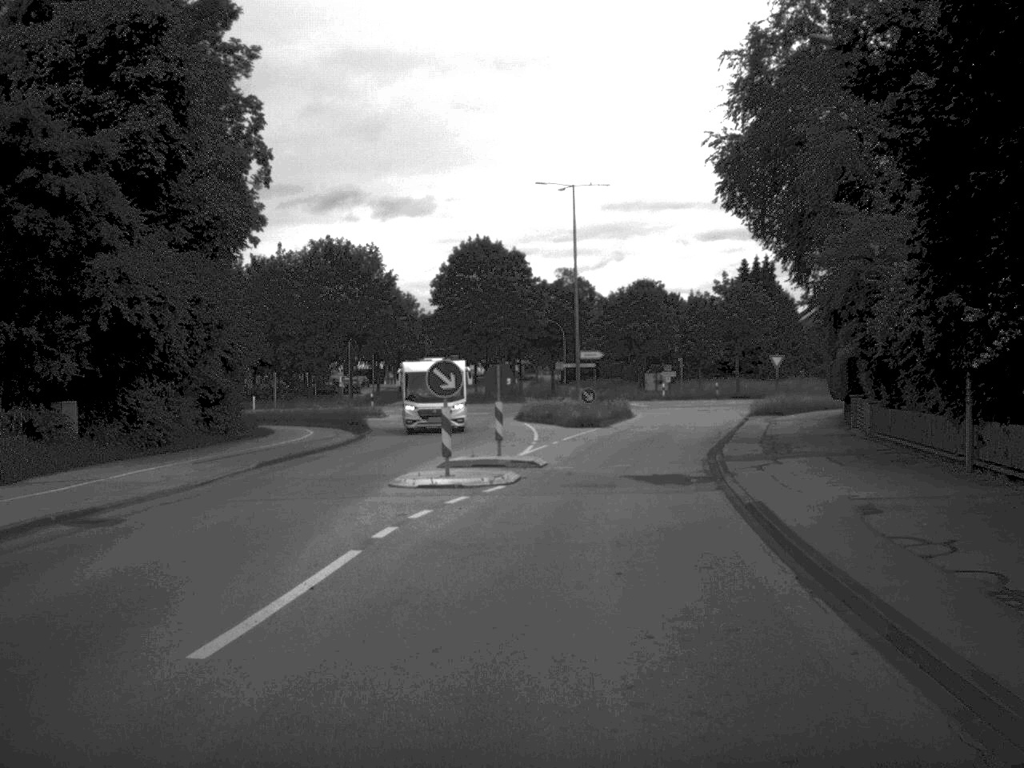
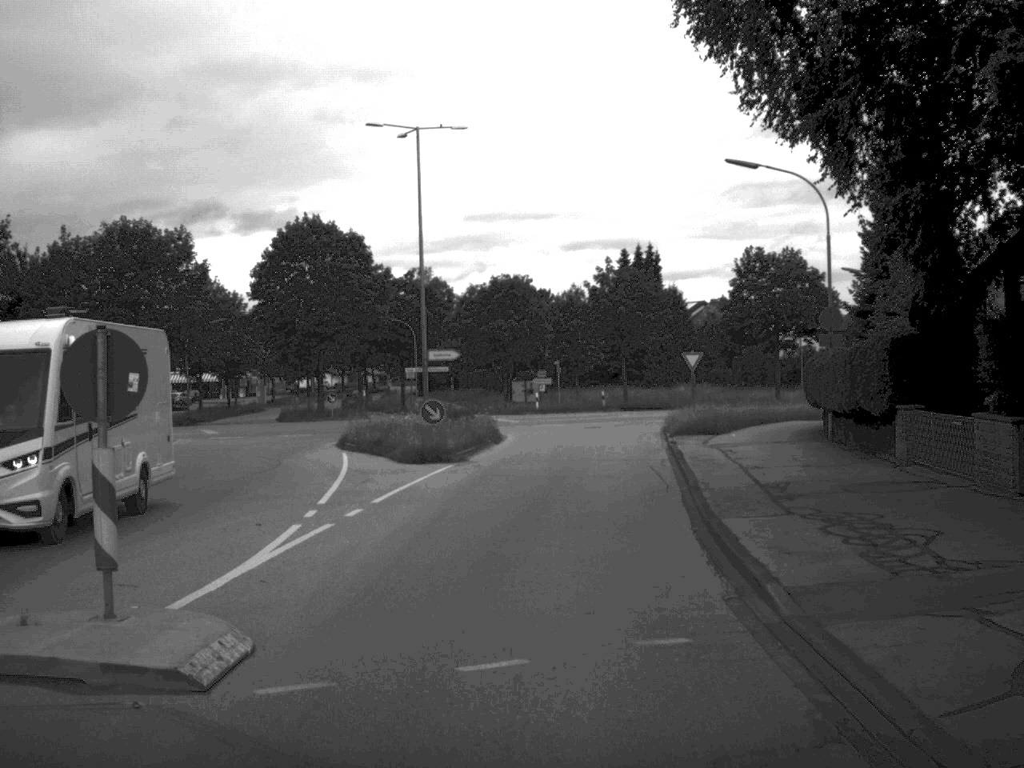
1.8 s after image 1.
(+1.1, +17.5) m; +6°
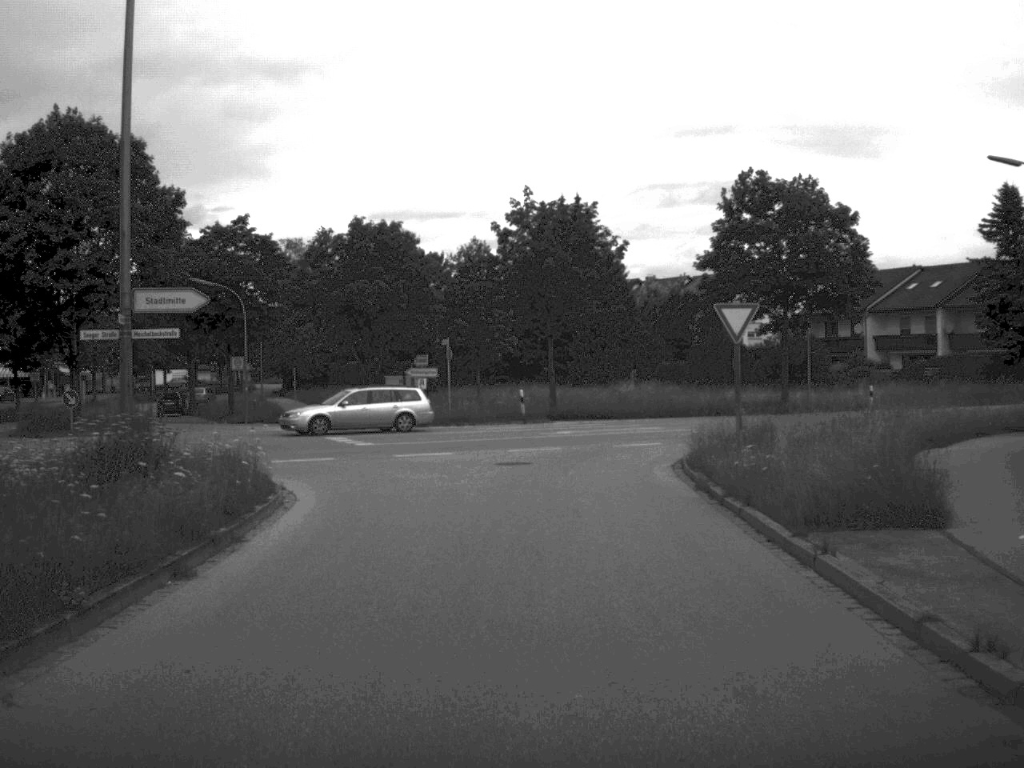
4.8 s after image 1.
(+0.9, +28.7) m; +4°
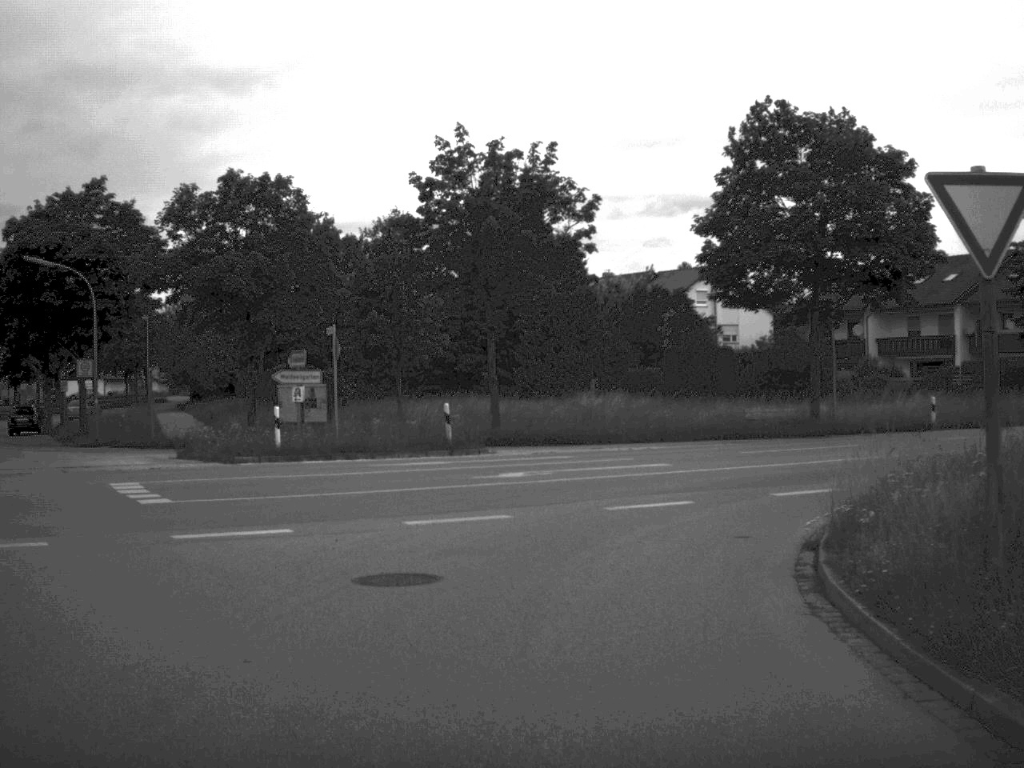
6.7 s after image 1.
(+0.3, +15.1) m; +2°
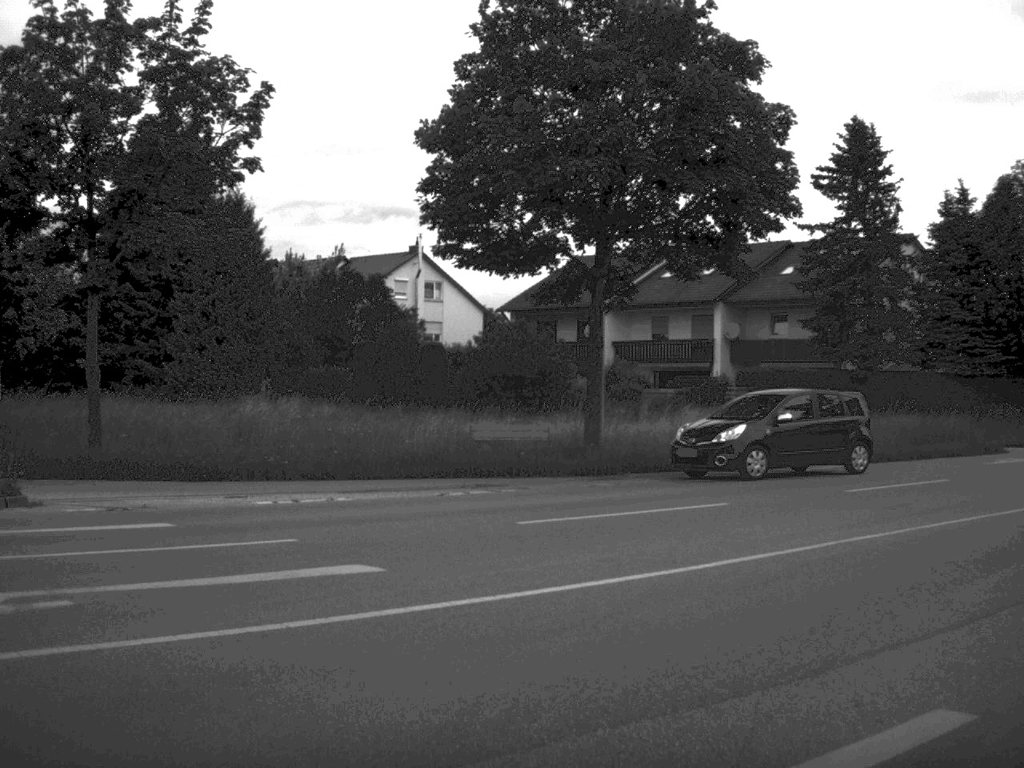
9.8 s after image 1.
(+1.0, +14.2) m; +14°
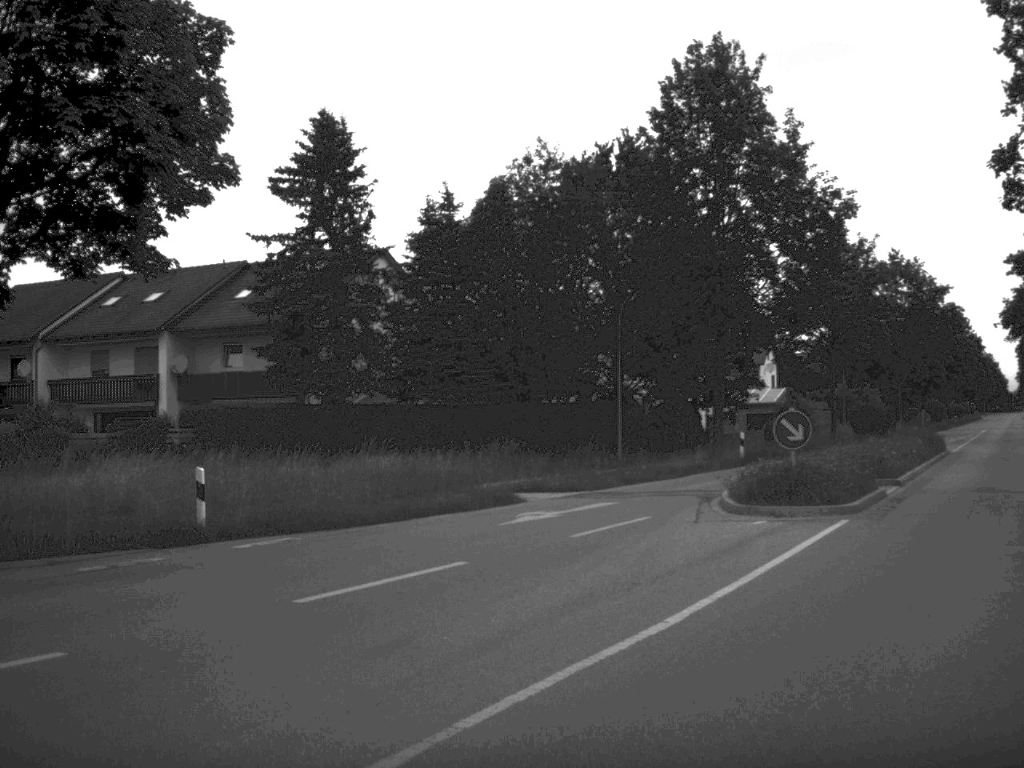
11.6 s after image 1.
(+1.5, +7.8) m; +24°
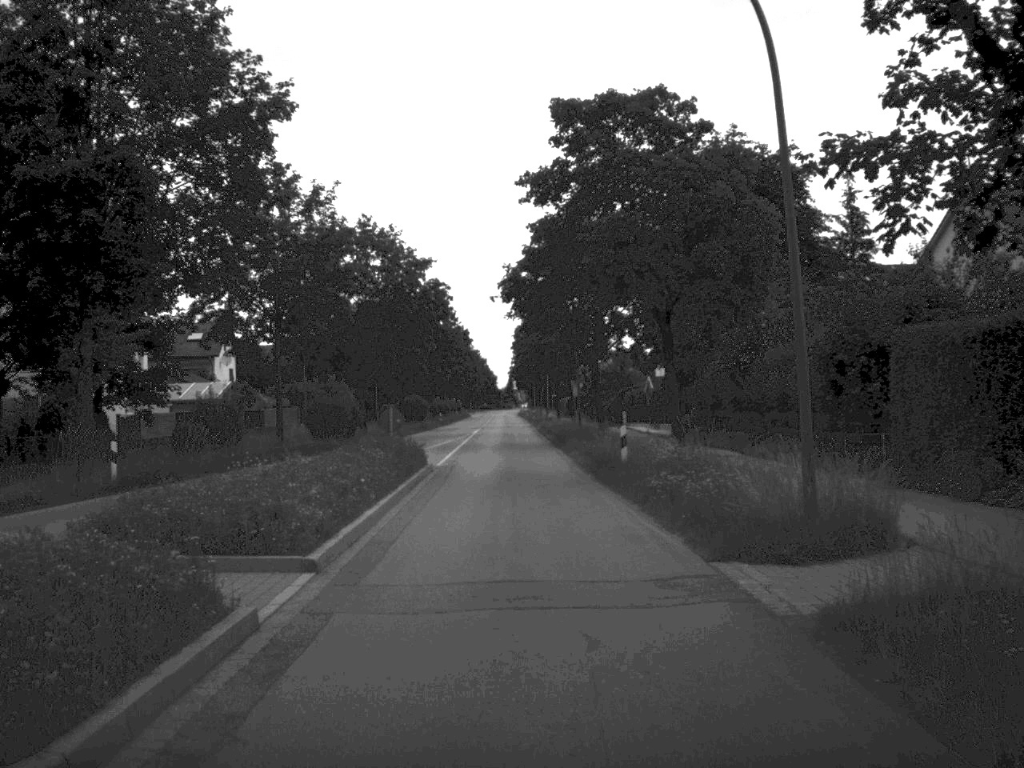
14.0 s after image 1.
(+4.1, +14.0) m; +22°
